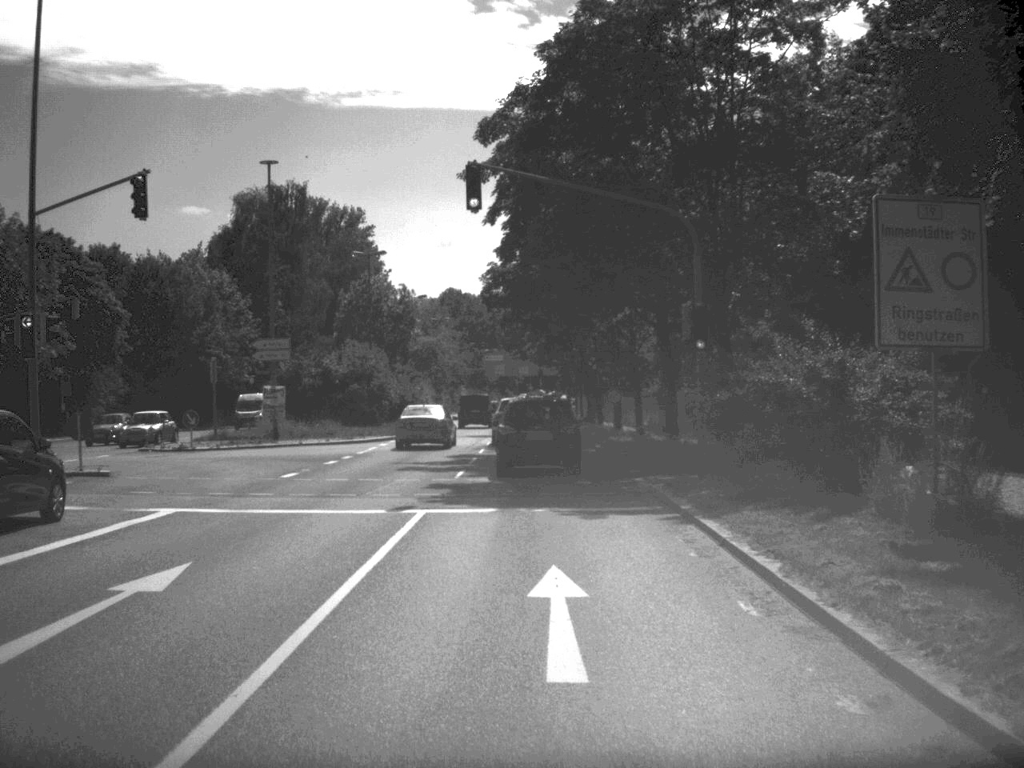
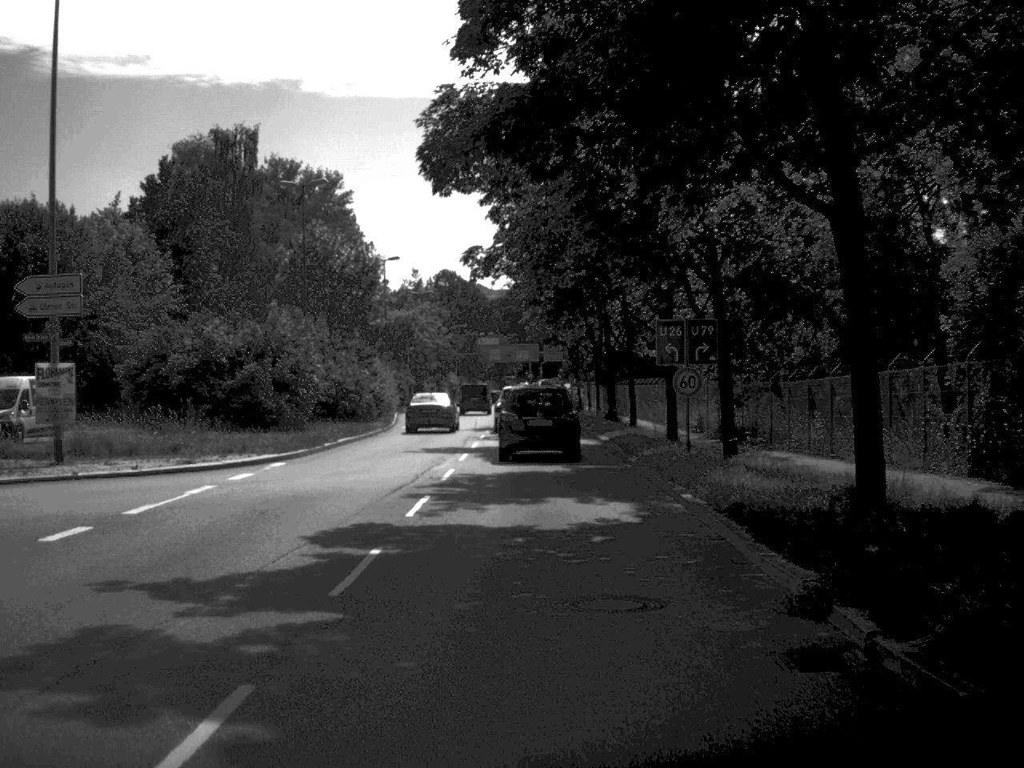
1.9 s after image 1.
(0.0, +21.9) m; 0°
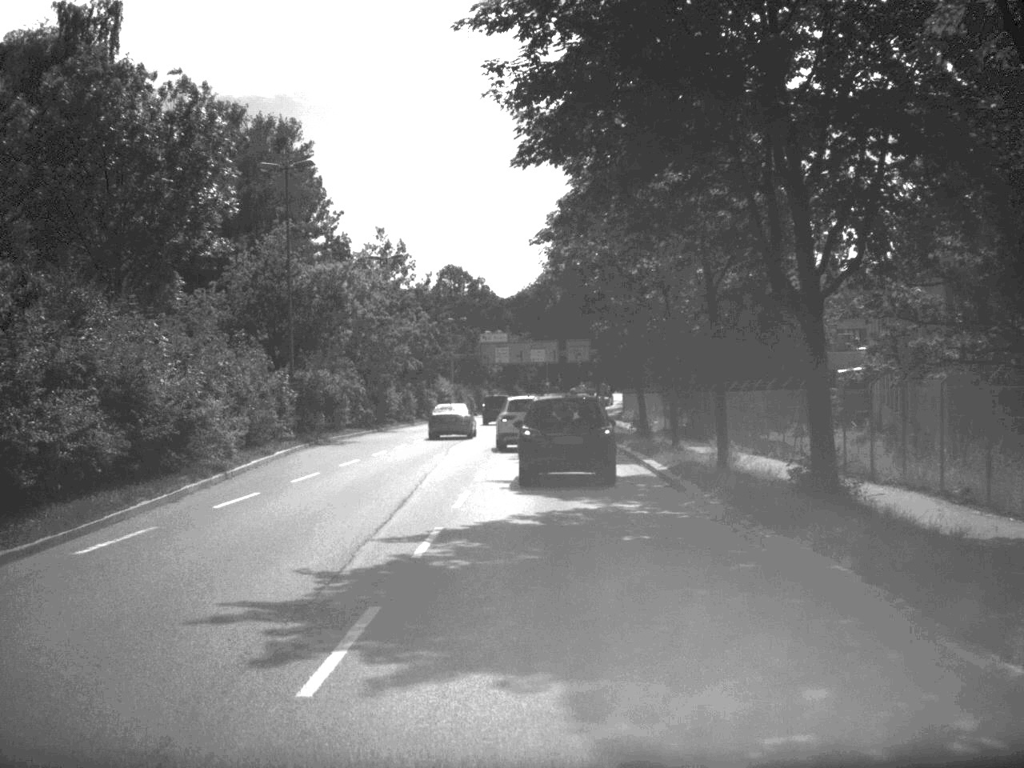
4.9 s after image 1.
(-0.2, +38.3) m; -1°
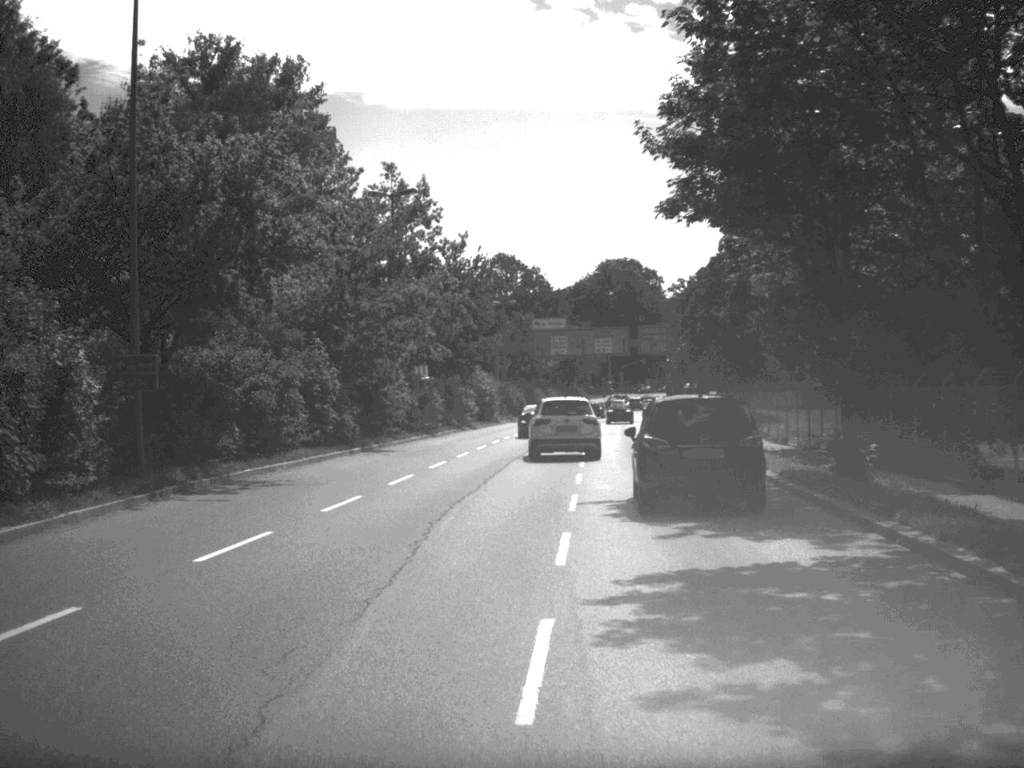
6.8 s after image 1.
(-0.6, +24.1) m; -3°
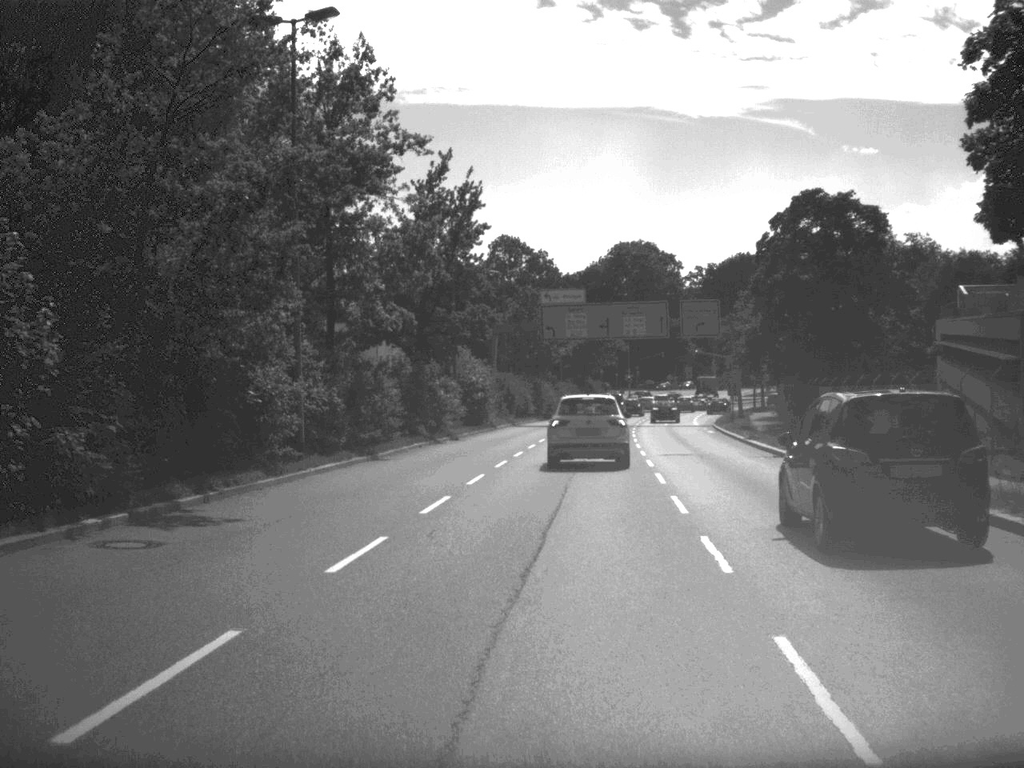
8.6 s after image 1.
(-0.1, +24.4) m; 0°
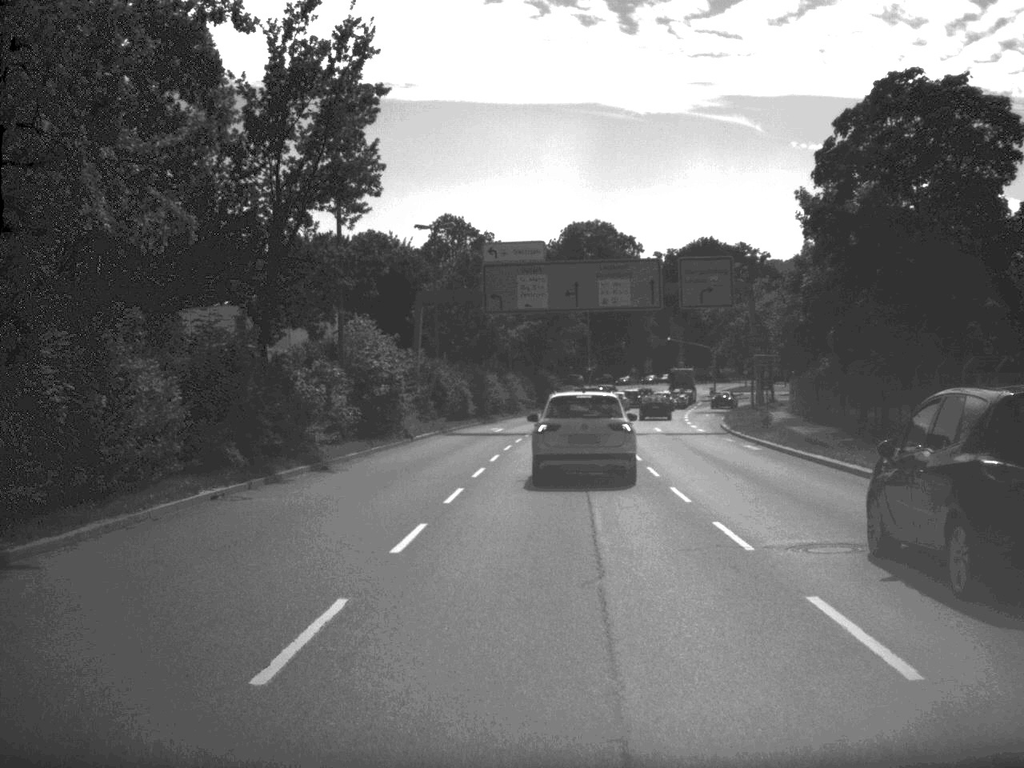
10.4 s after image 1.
(+0.4, +22.1) m; +2°
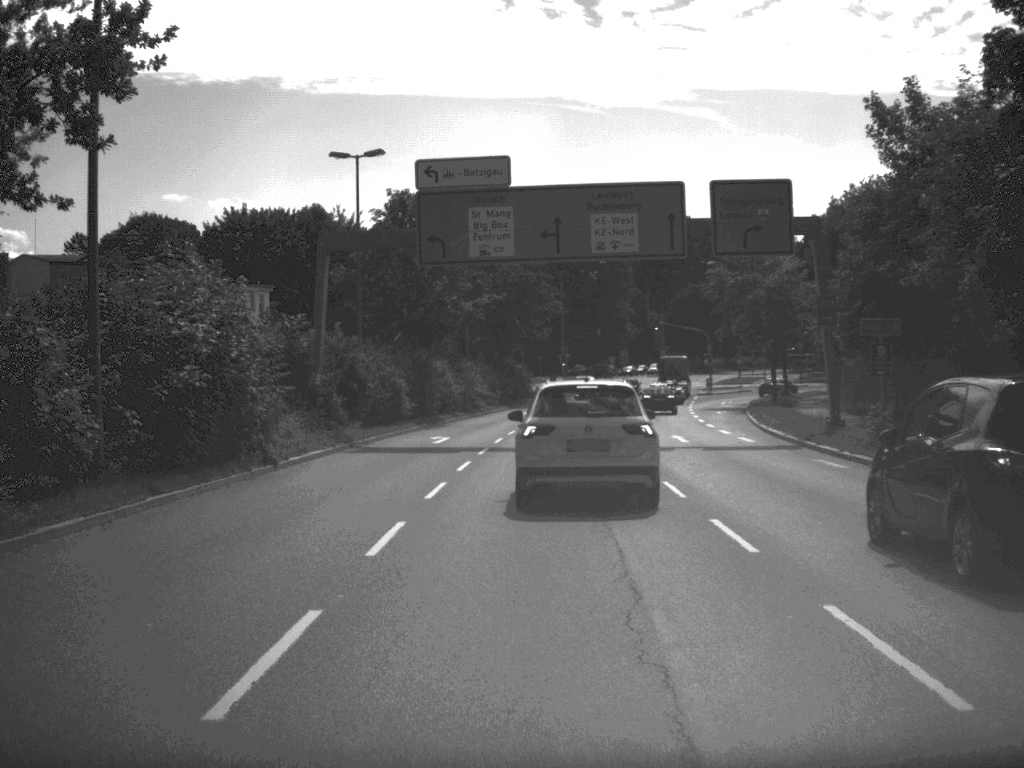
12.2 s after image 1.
(+0.3, +18.6) m; +1°
